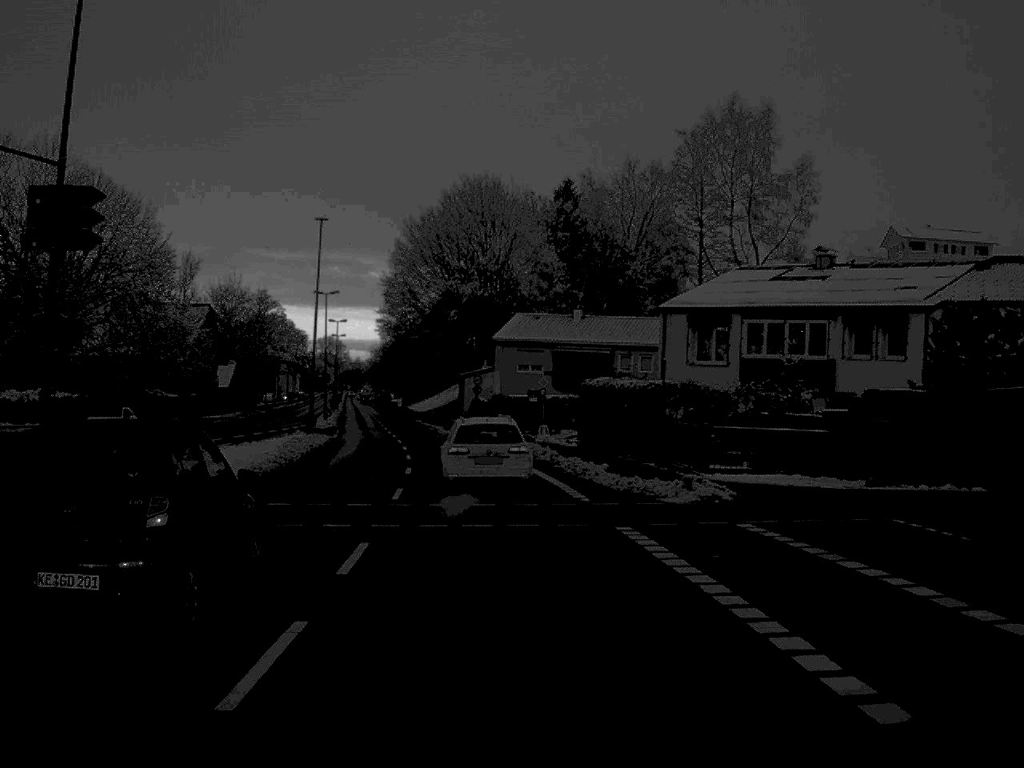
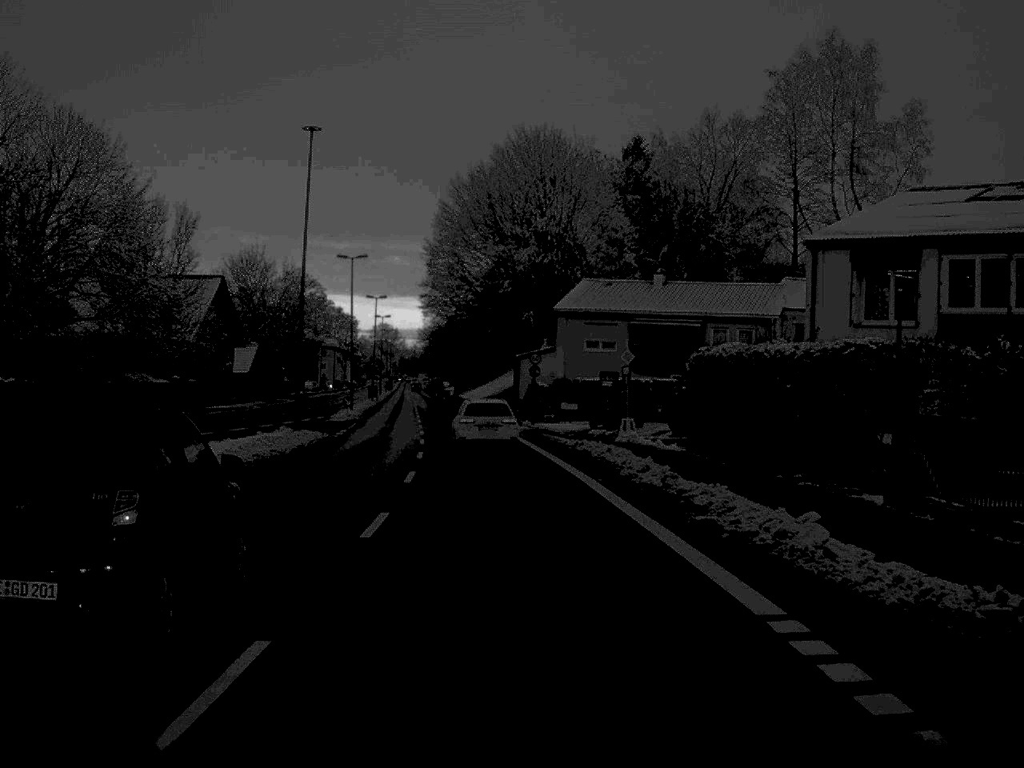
(-0.4, +18.2) m; -3°
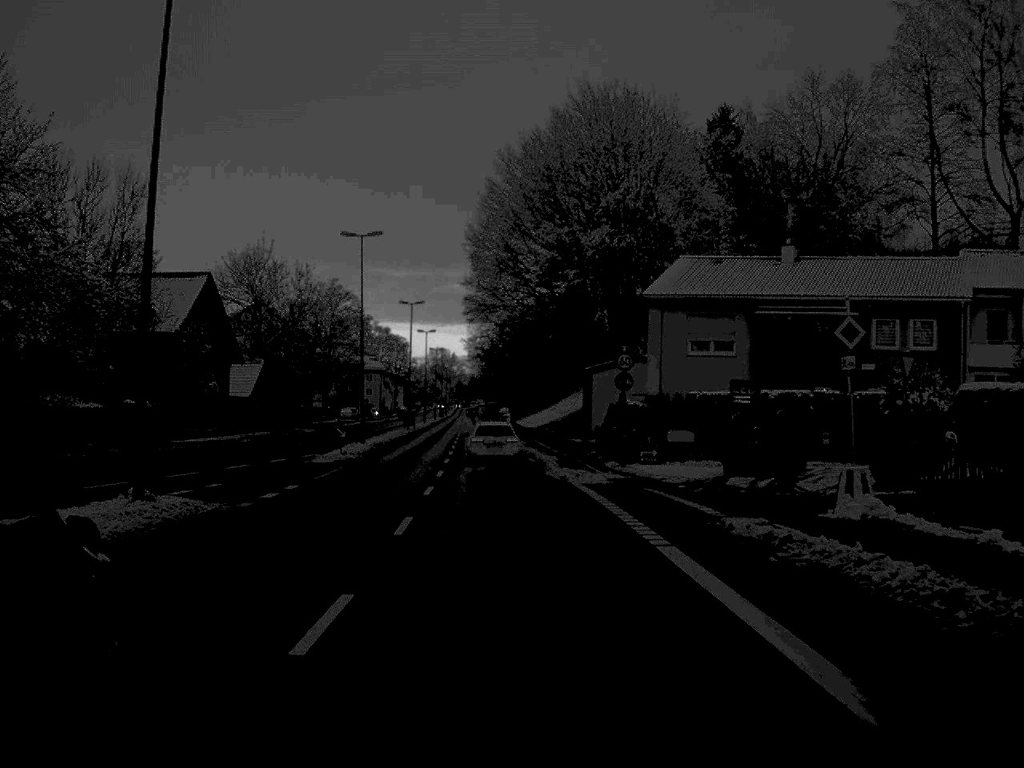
(-0.6, +23.5) m; -3°
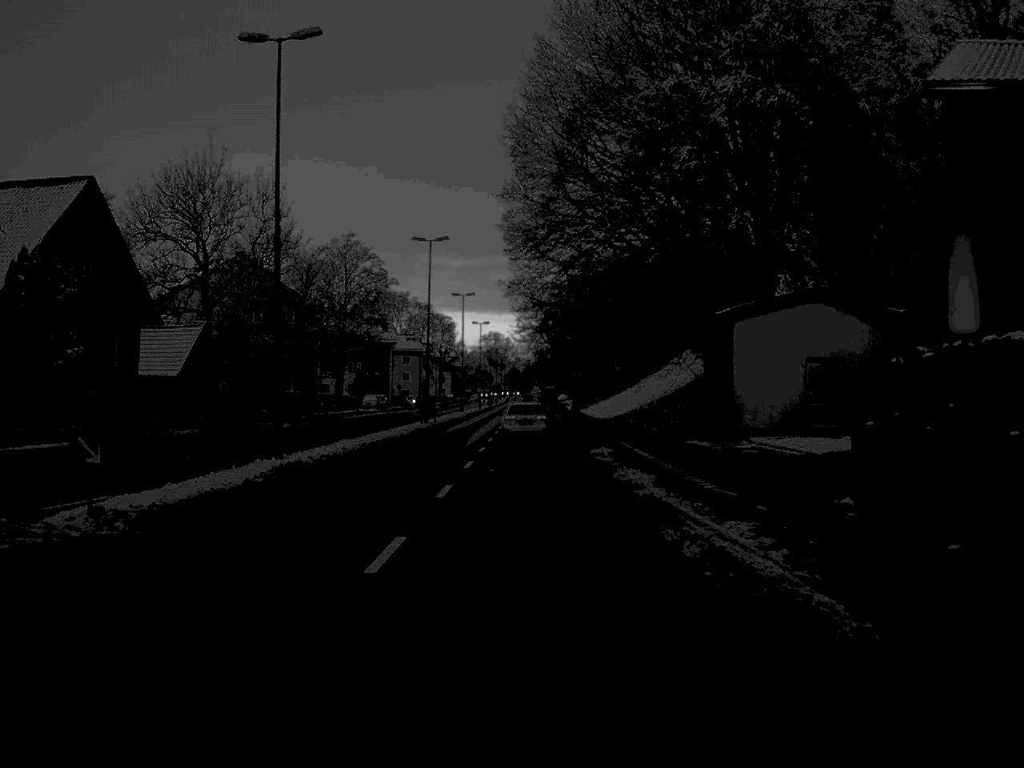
(-0.7, +32.8) m; -3°
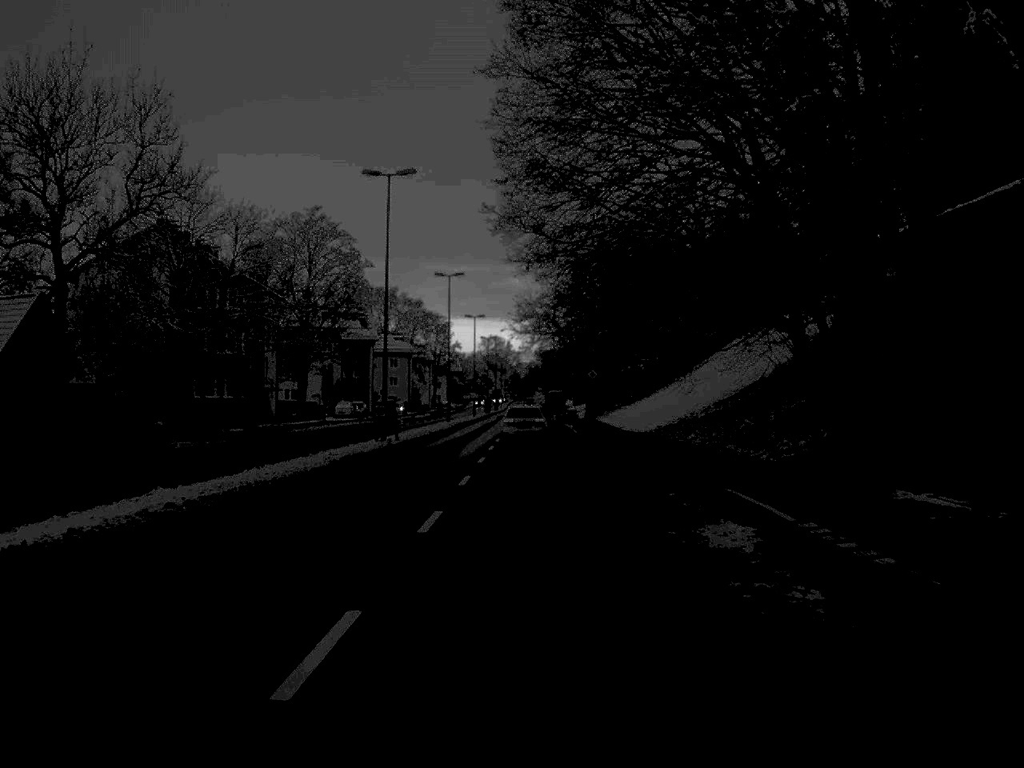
(0.0, +22.8) m; 0°
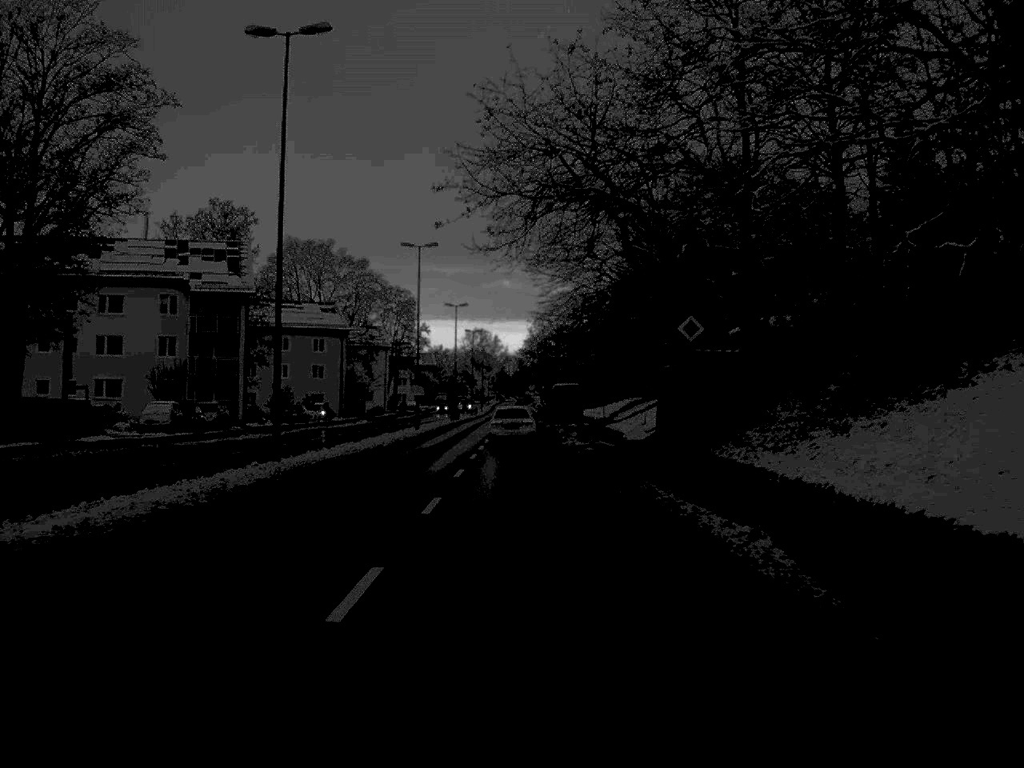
(+0.2, +60.1) m; 0°
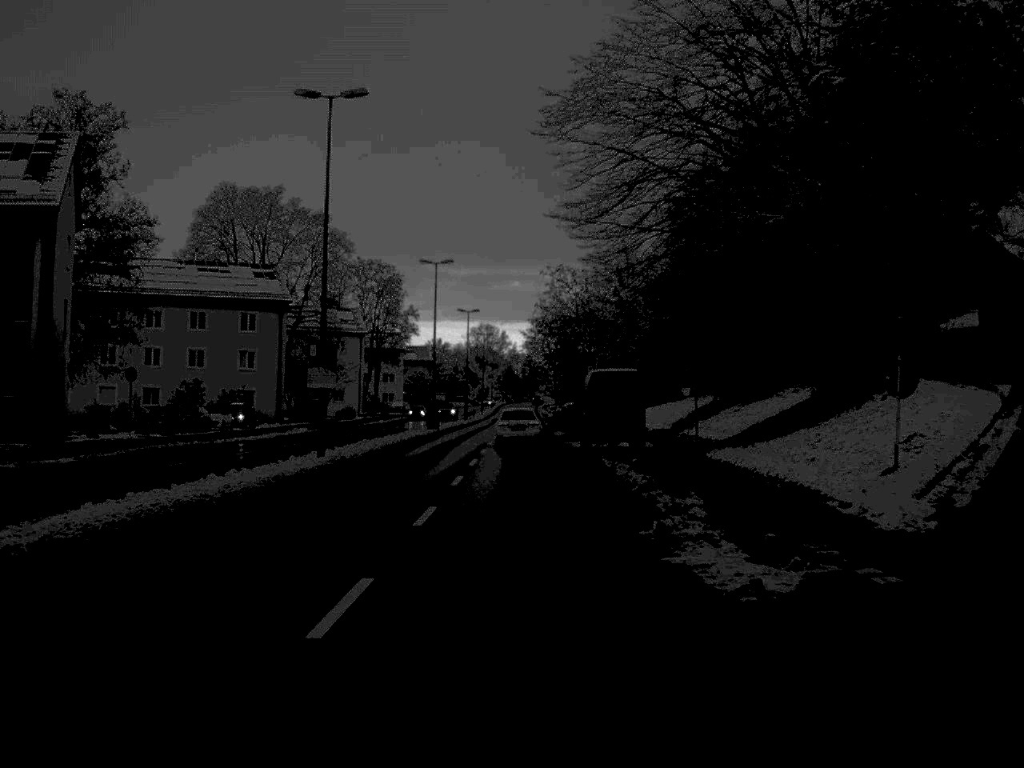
(0.0, +35.7) m; 0°
